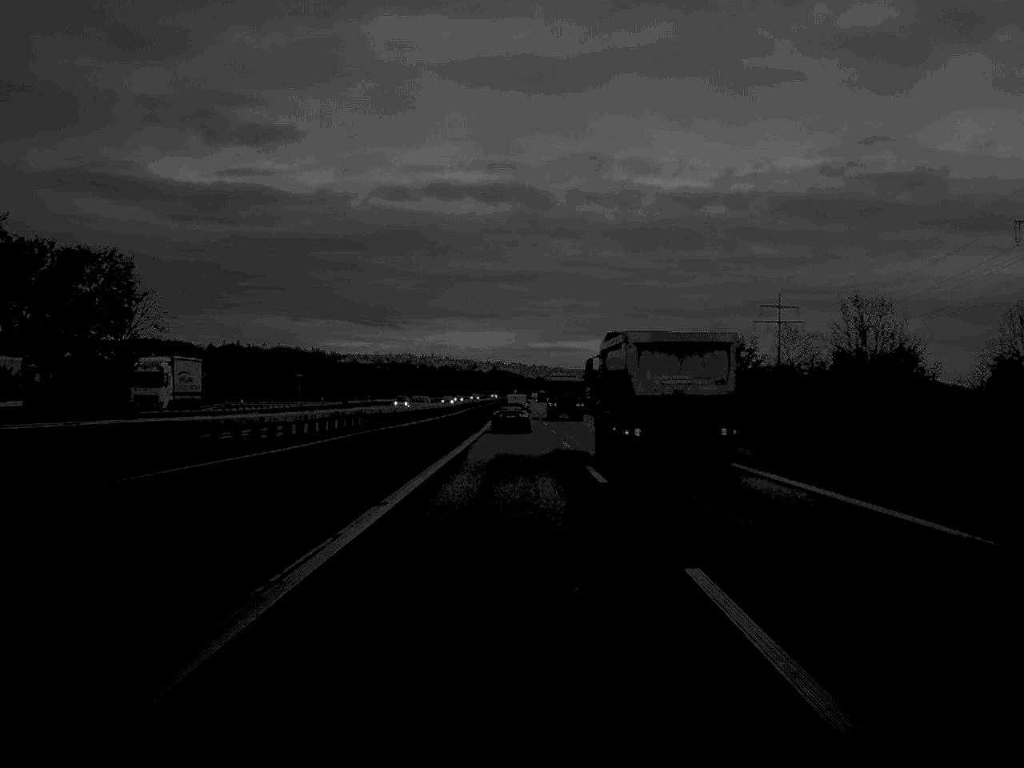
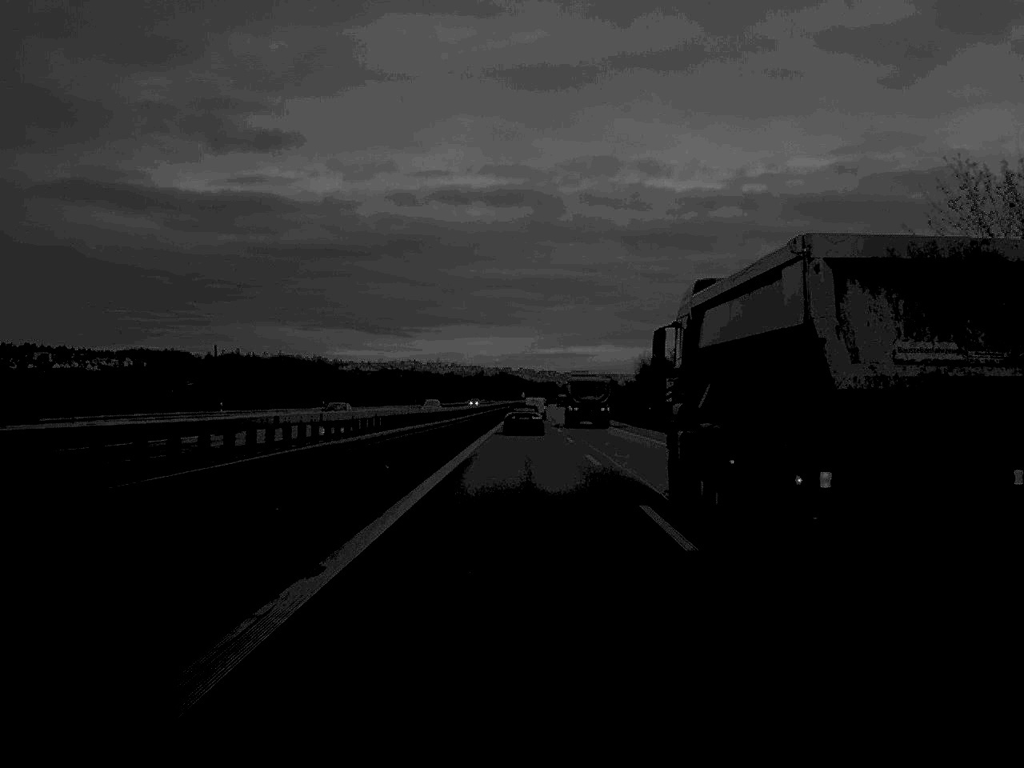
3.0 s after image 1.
(-0.4, +83.8) m; 0°
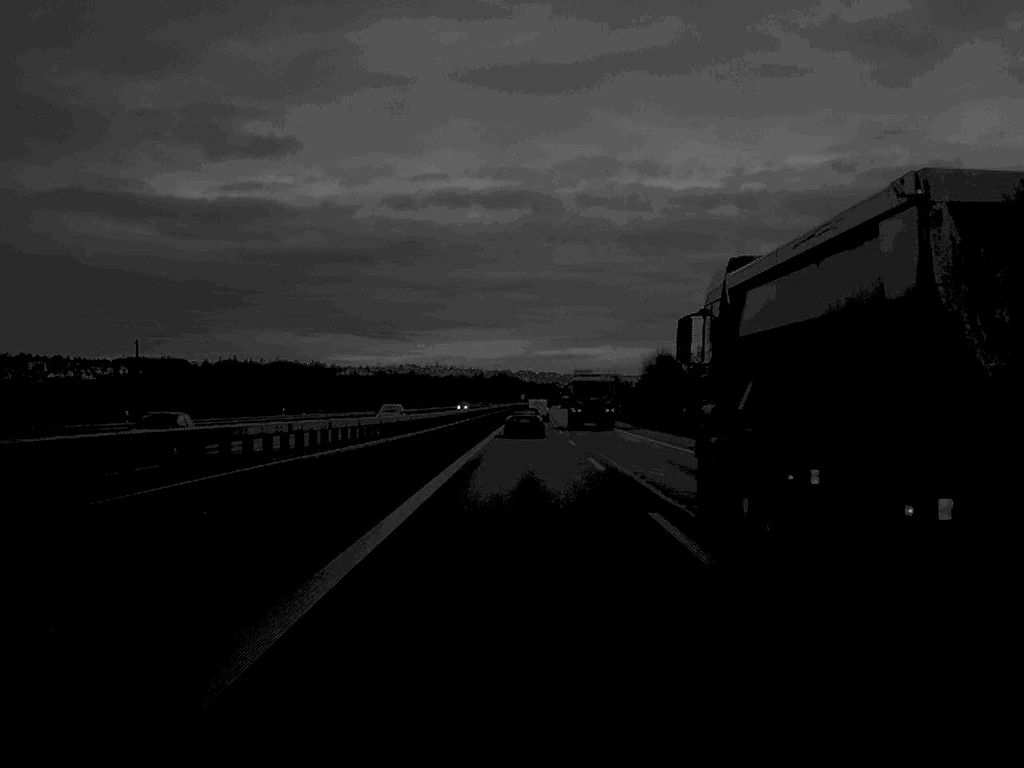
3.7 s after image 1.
(0.0, +19.3) m; 0°
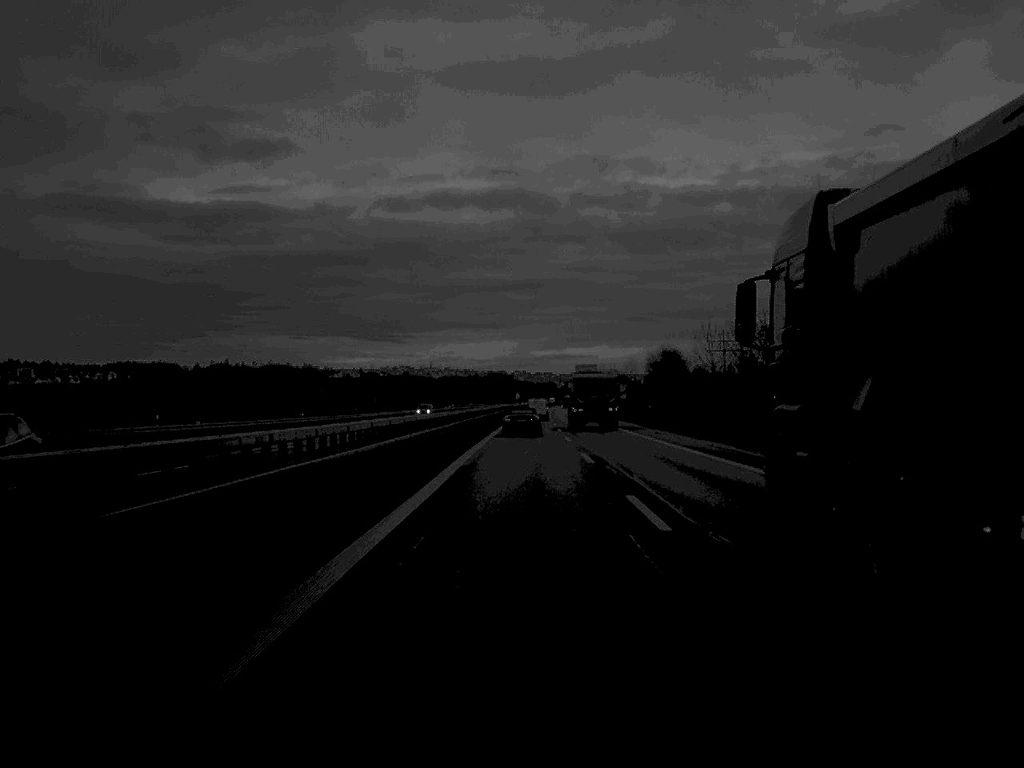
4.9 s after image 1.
(+0.1, +33.0) m; 0°
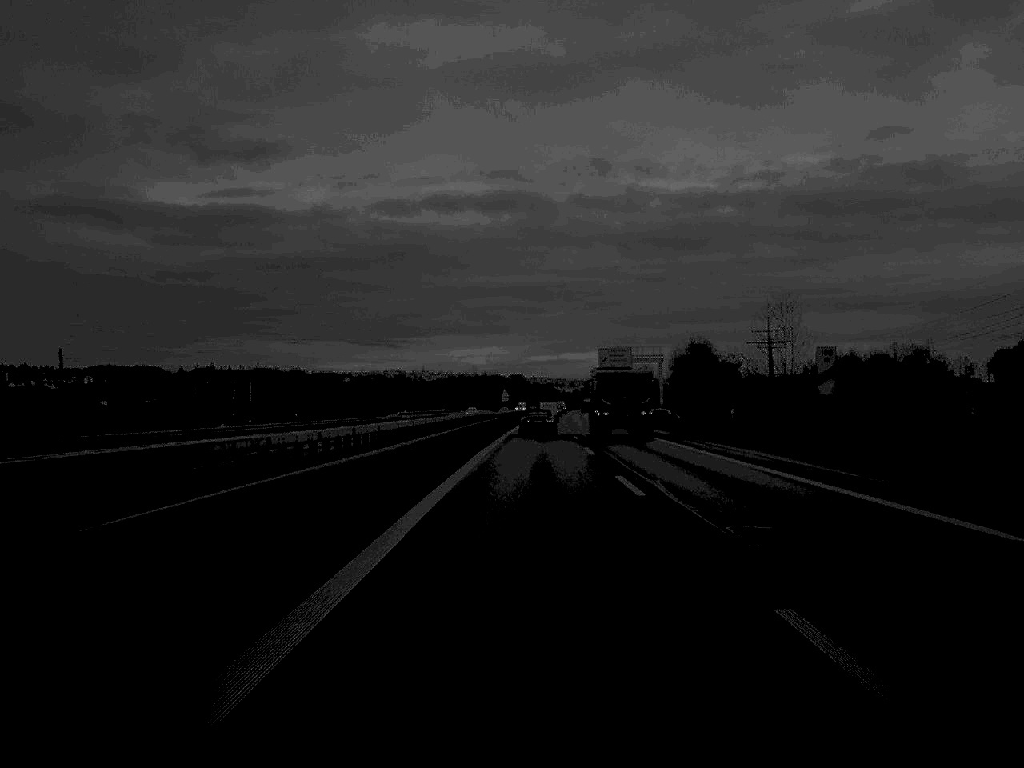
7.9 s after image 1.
(+0.1, +85.3) m; 0°
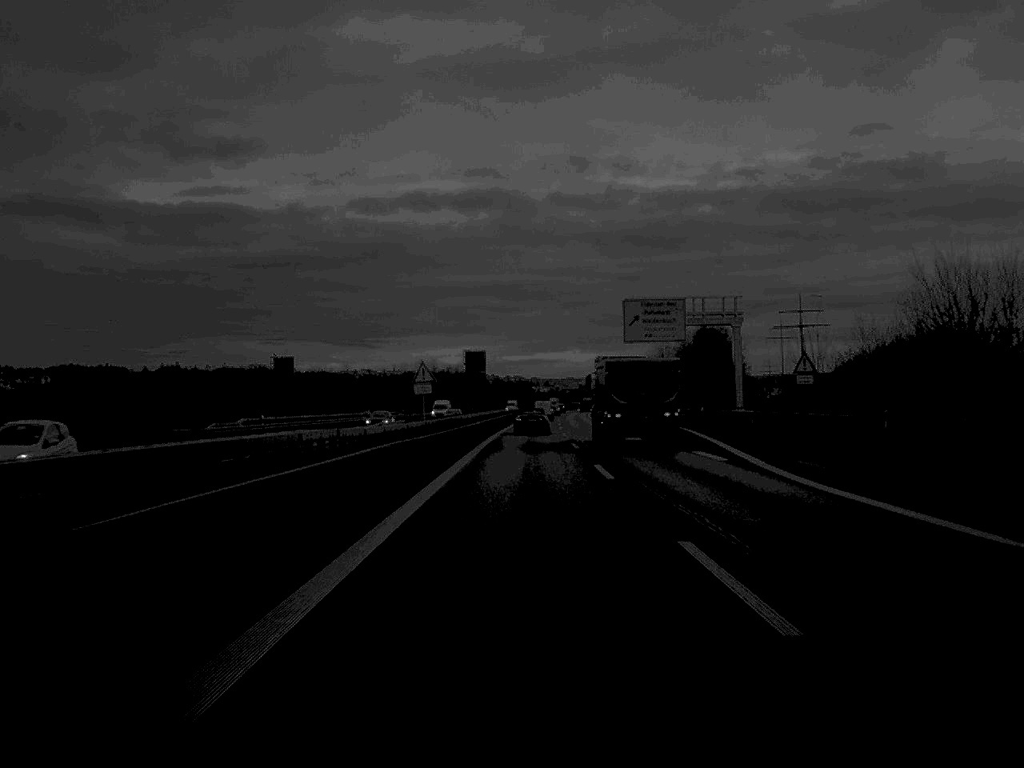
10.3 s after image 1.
(+0.7, +68.4) m; +1°
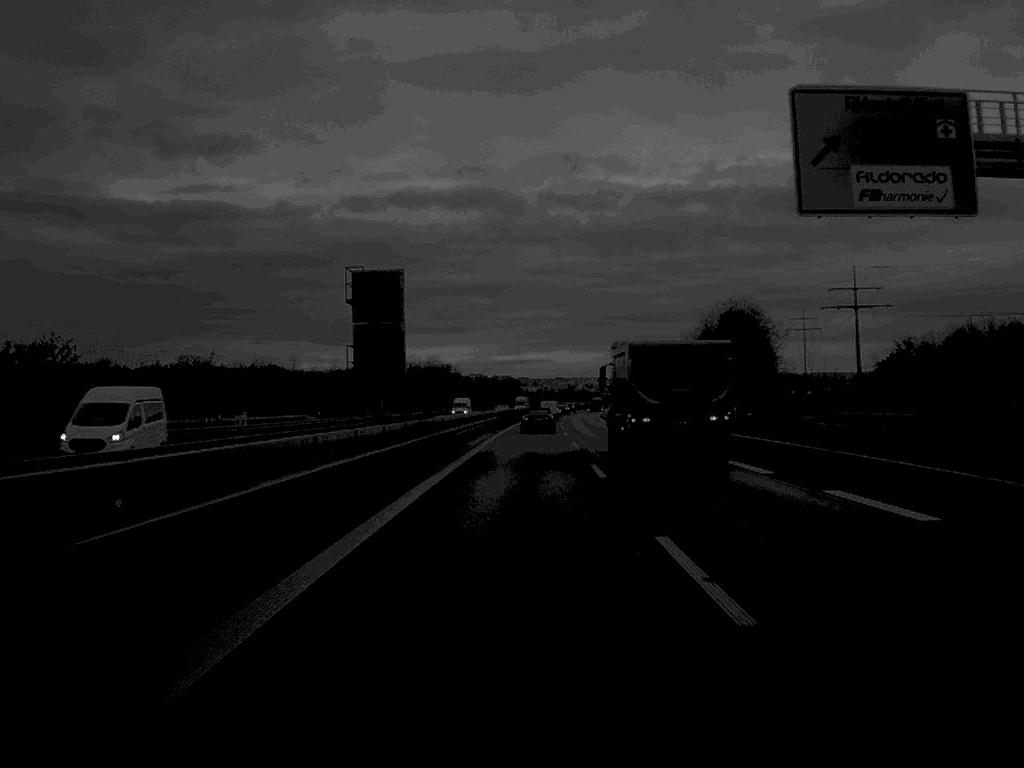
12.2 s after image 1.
(+0.3, +54.5) m; +1°
